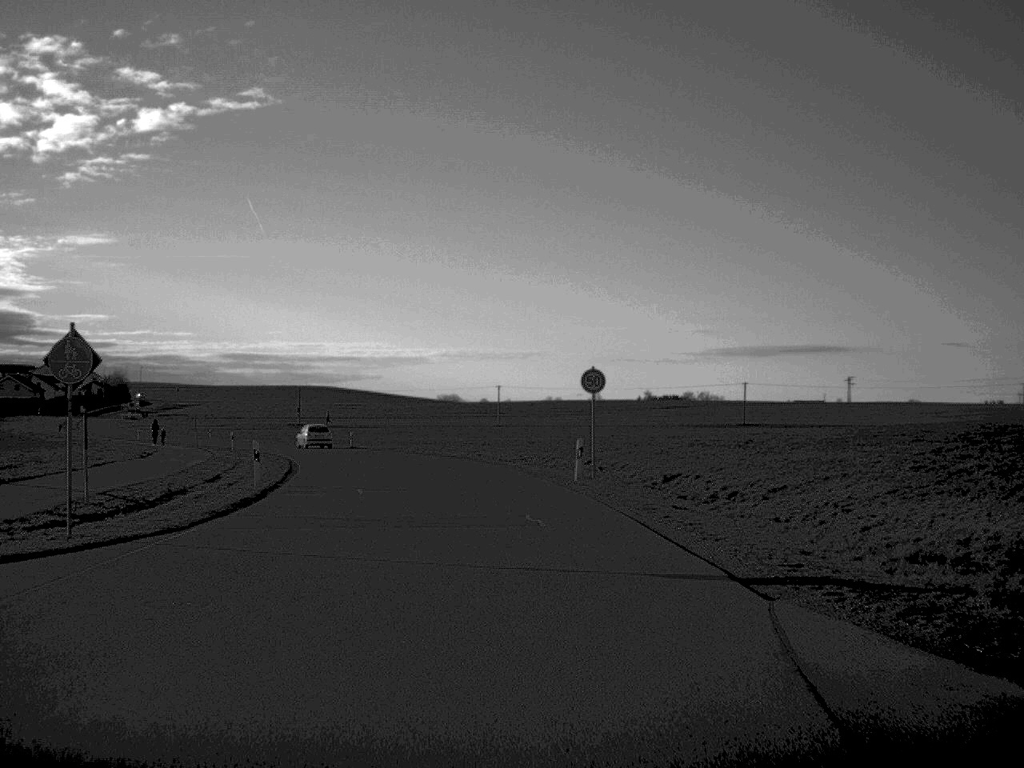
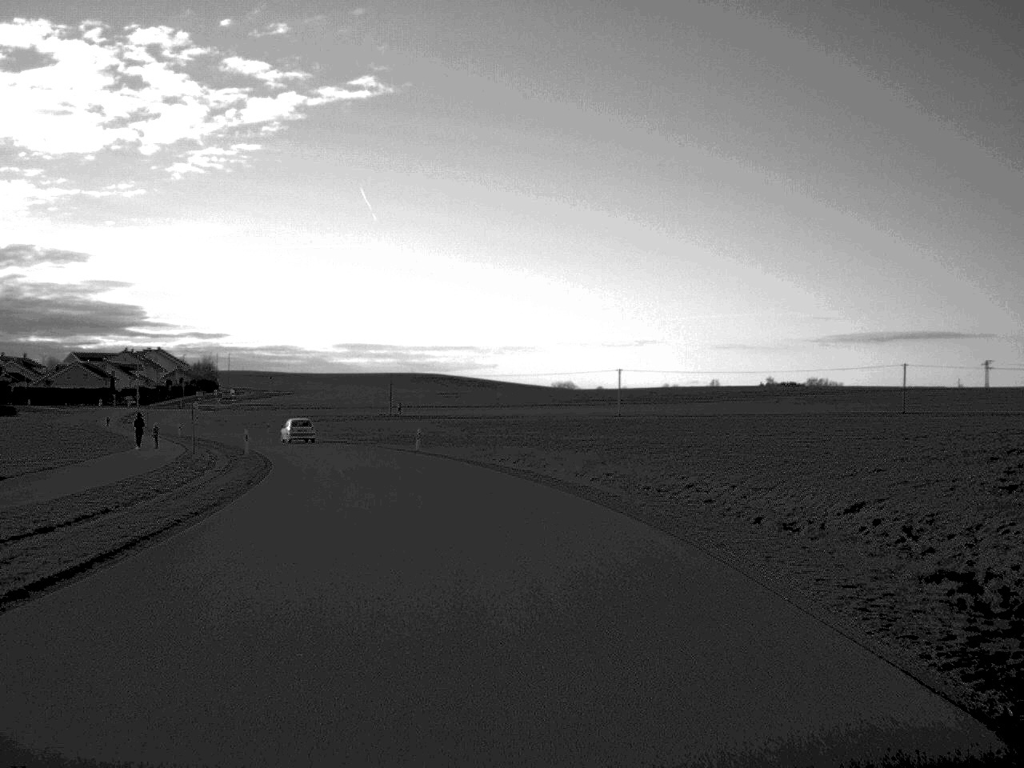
(-1.1, +23.6) m; -5°
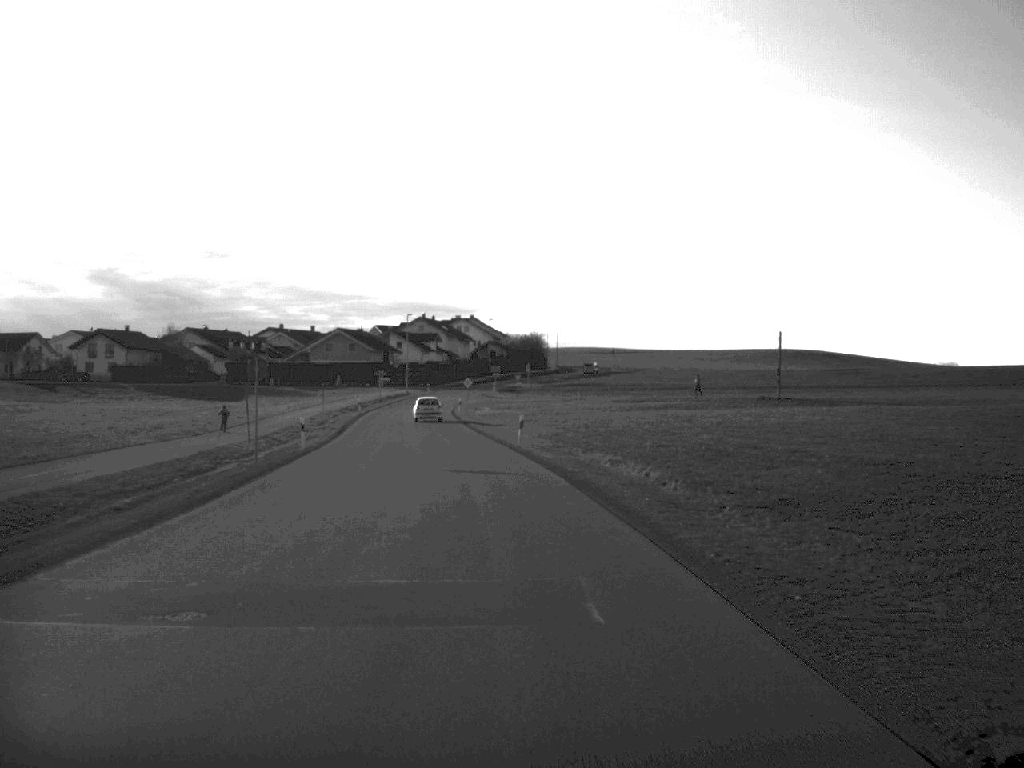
(-8.7, +60.6) m; -16°
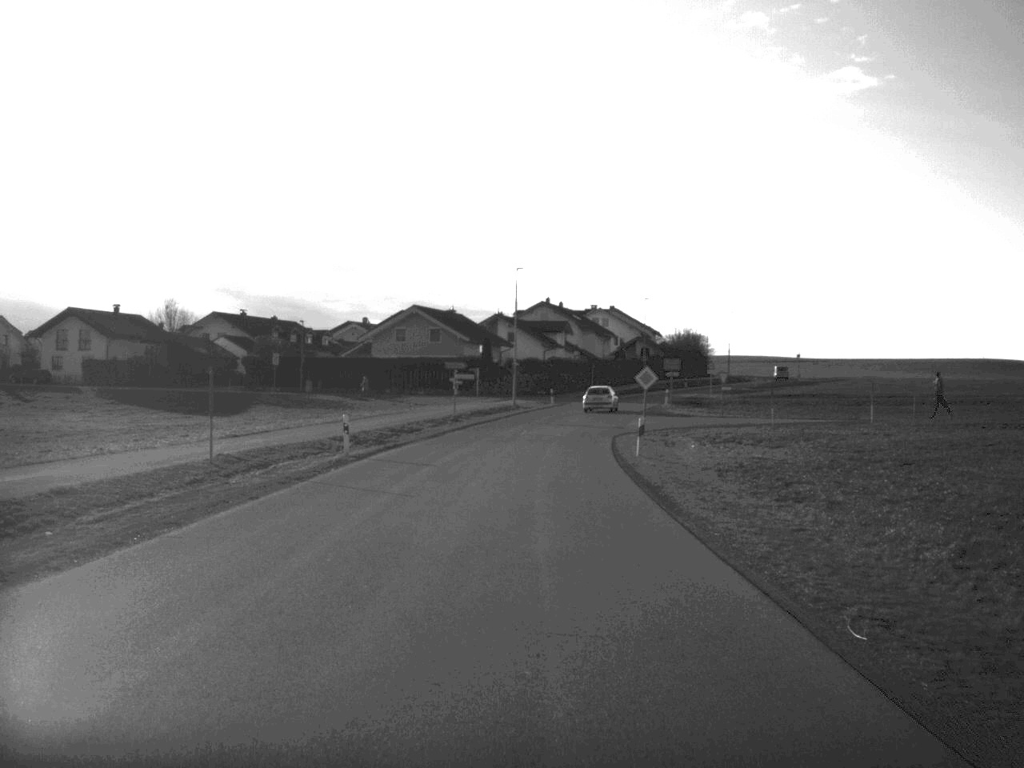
(-4.3, +60.5) m; -6°
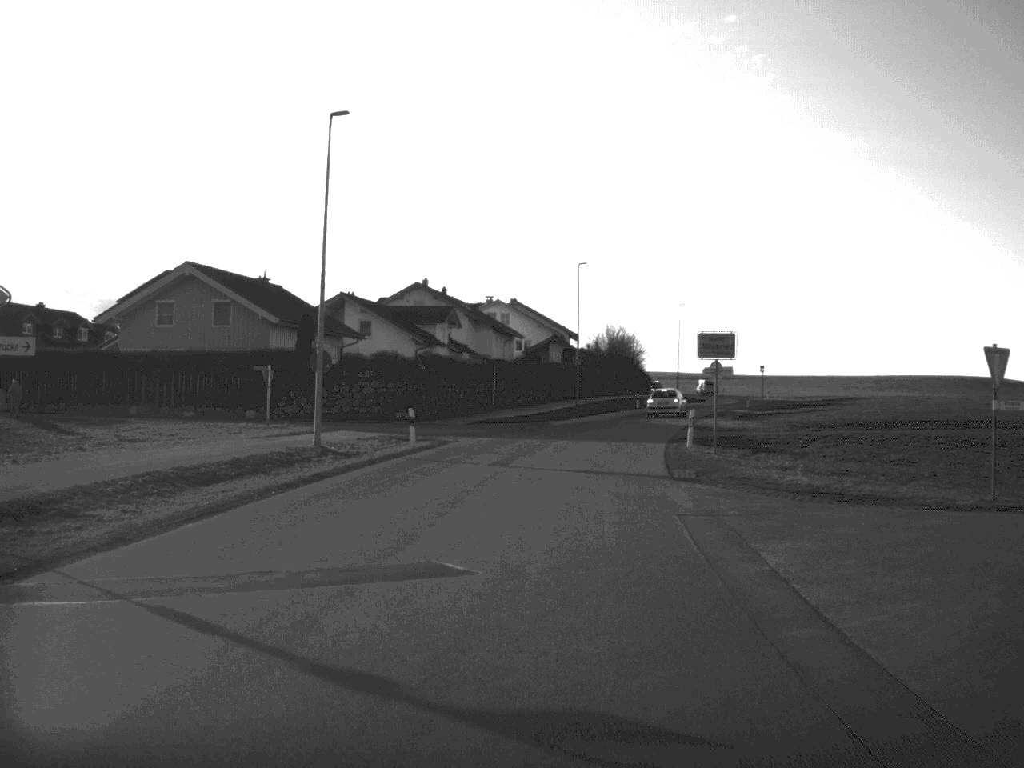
(+1.6, +47.7) m; +5°
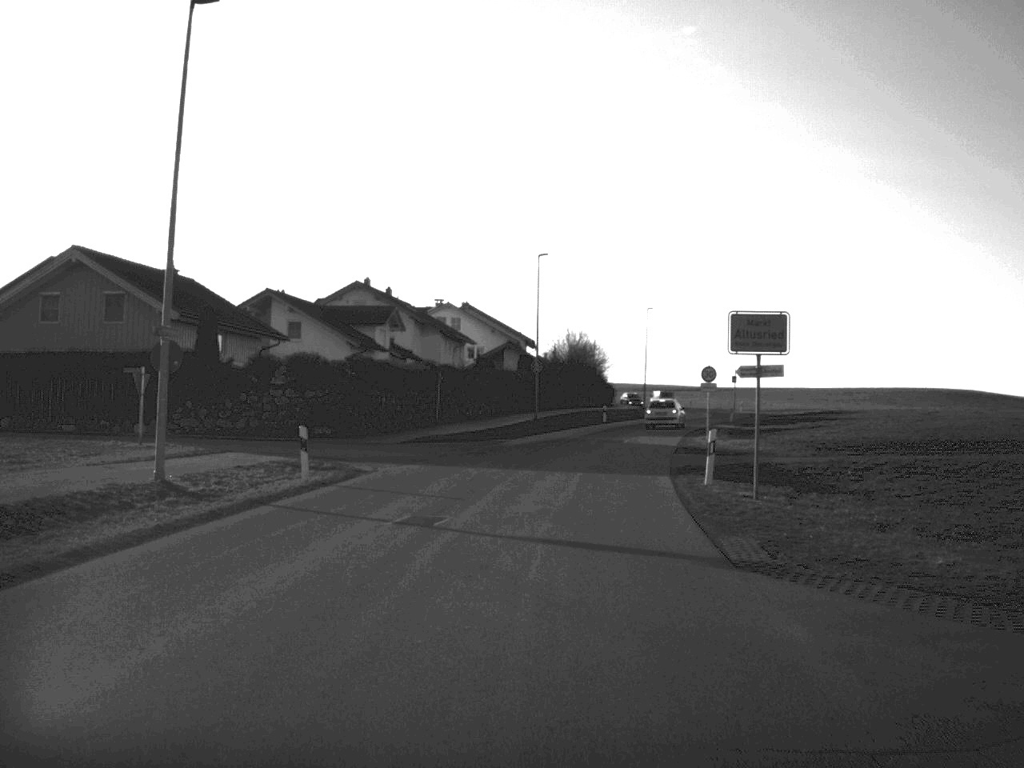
(+0.2, +10.6) m; +2°
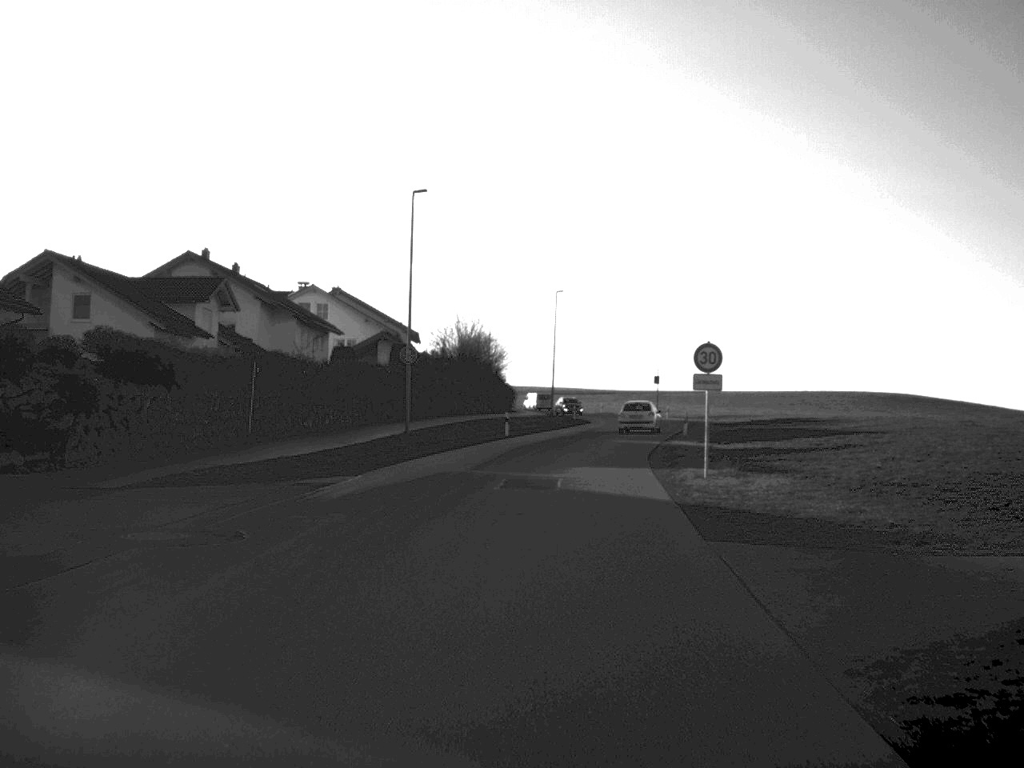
(+0.9, +21.0) m; +5°
